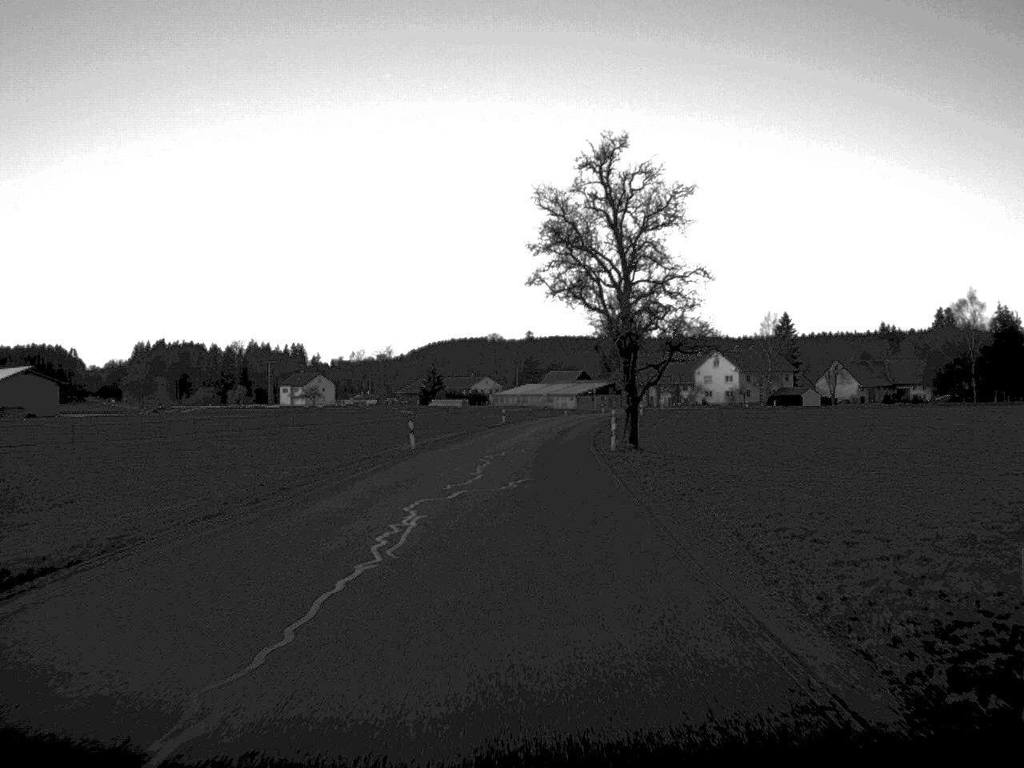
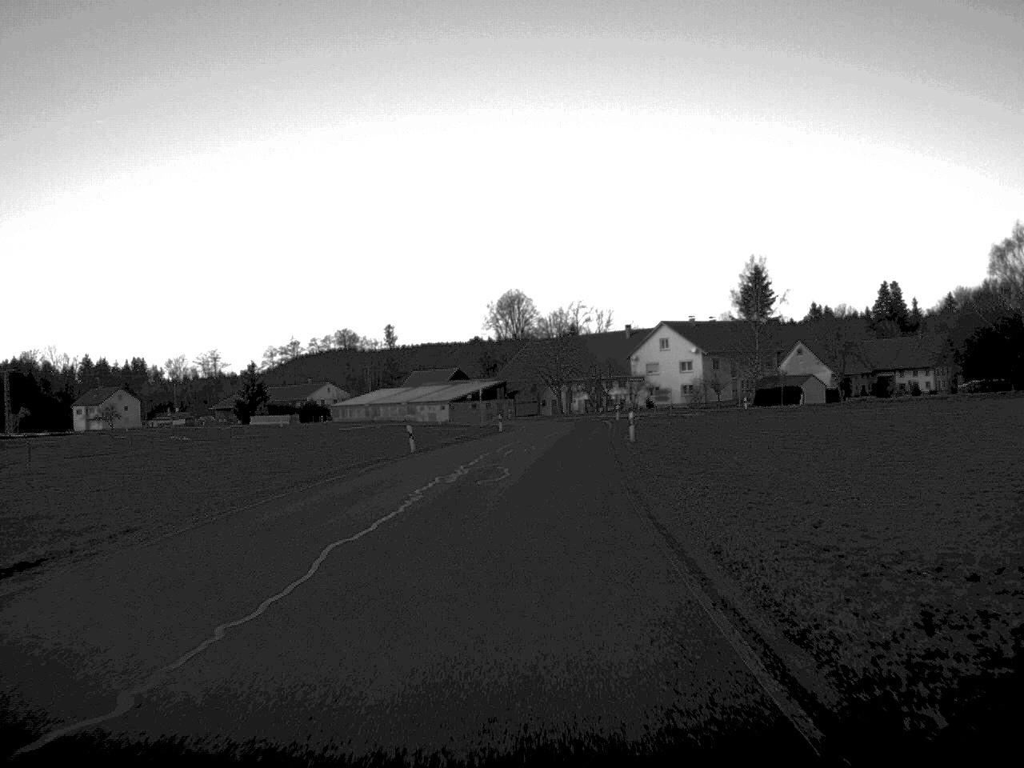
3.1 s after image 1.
(+3.4, +82.5) m; +5°
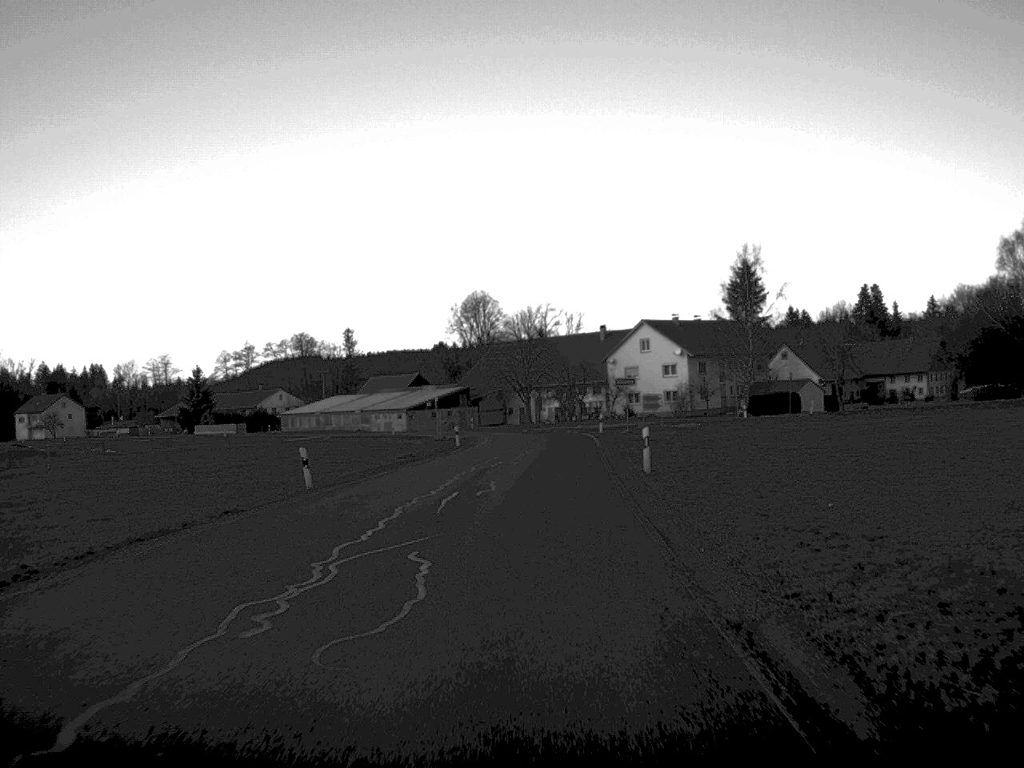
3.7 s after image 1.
(+0.2, +15.5) m; +1°
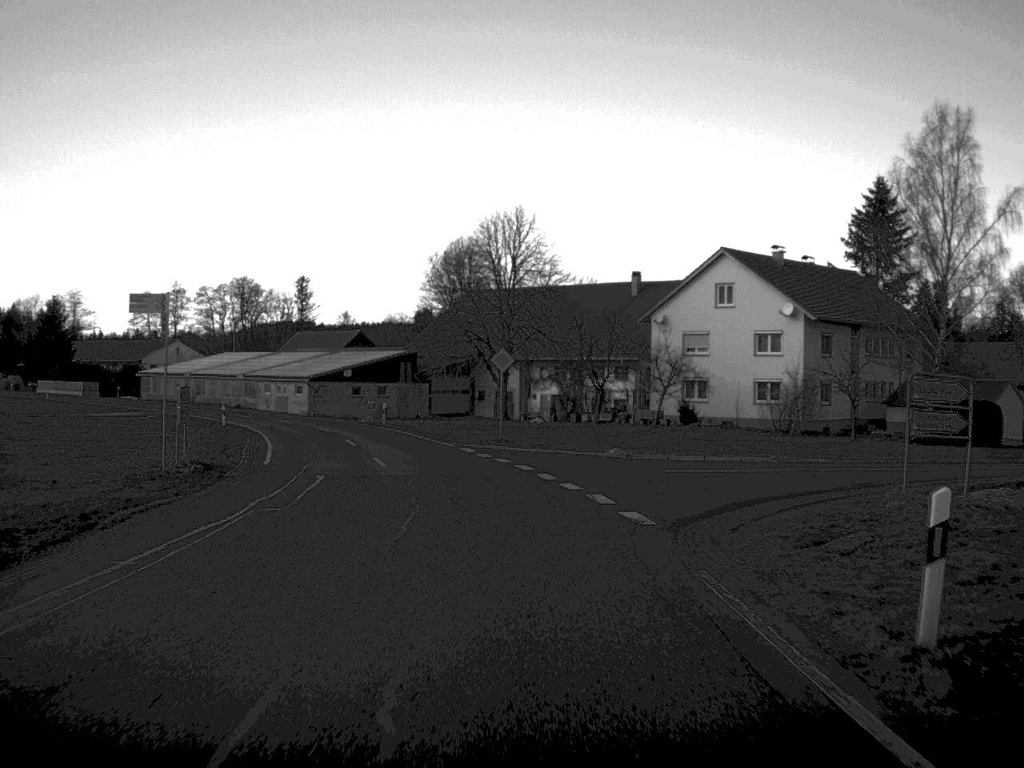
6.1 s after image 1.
(+1.3, +60.6) m; 0°
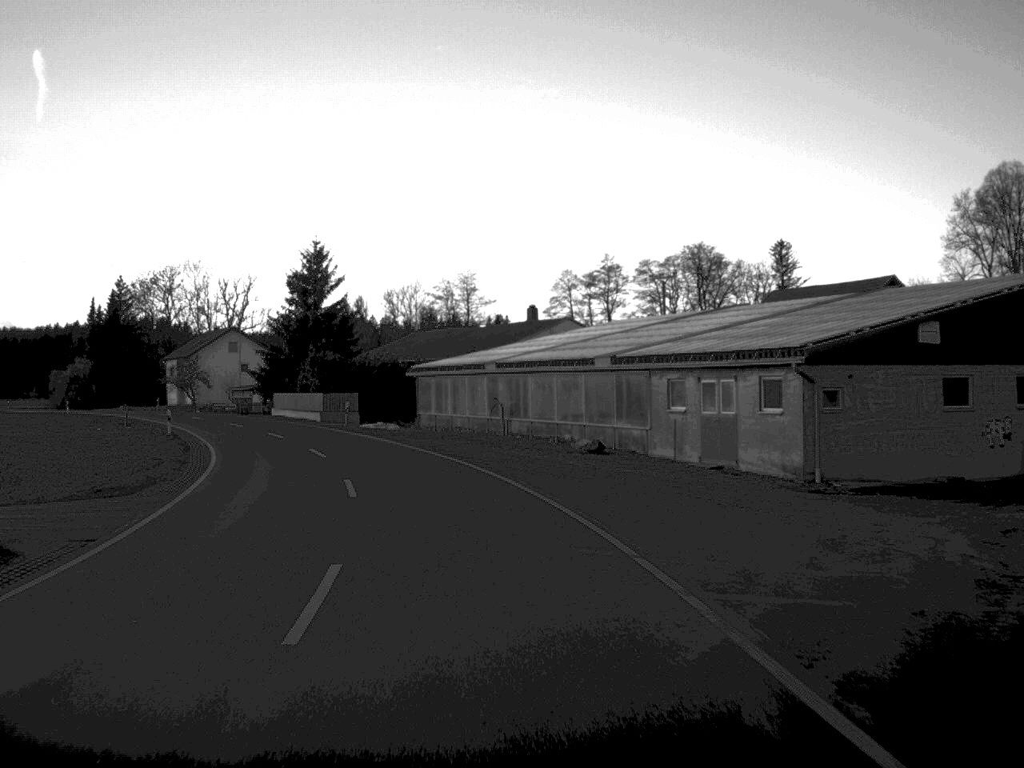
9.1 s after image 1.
(-11.7, +67.0) m; -22°
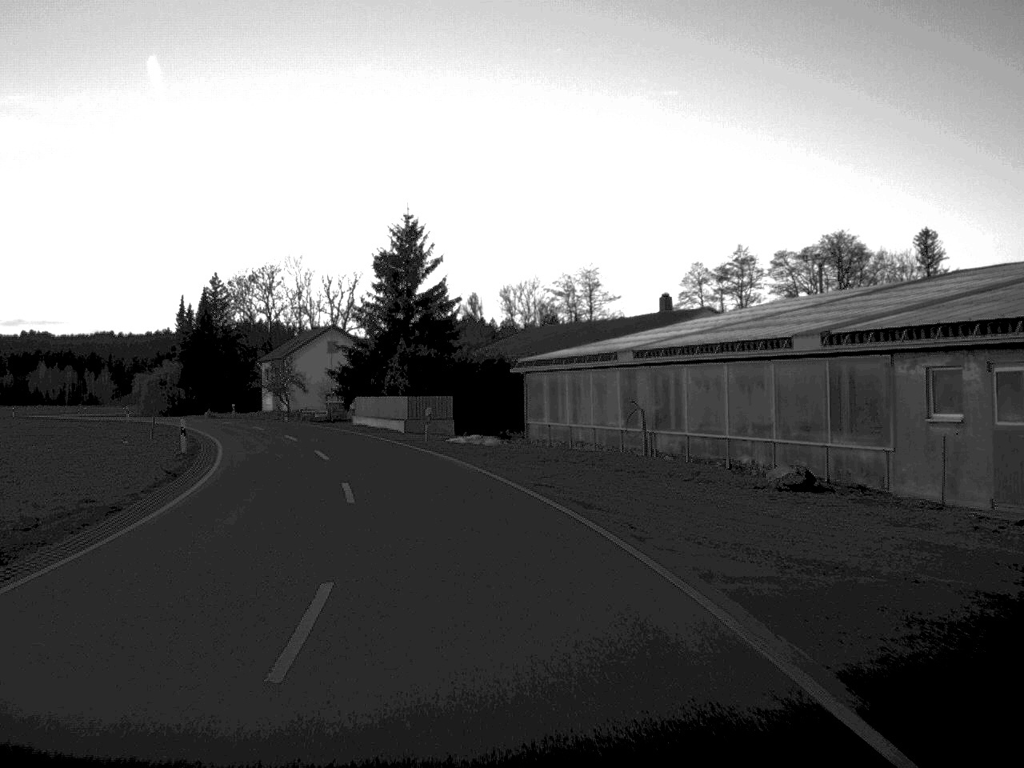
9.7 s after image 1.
(-0.6, +13.4) m; -6°
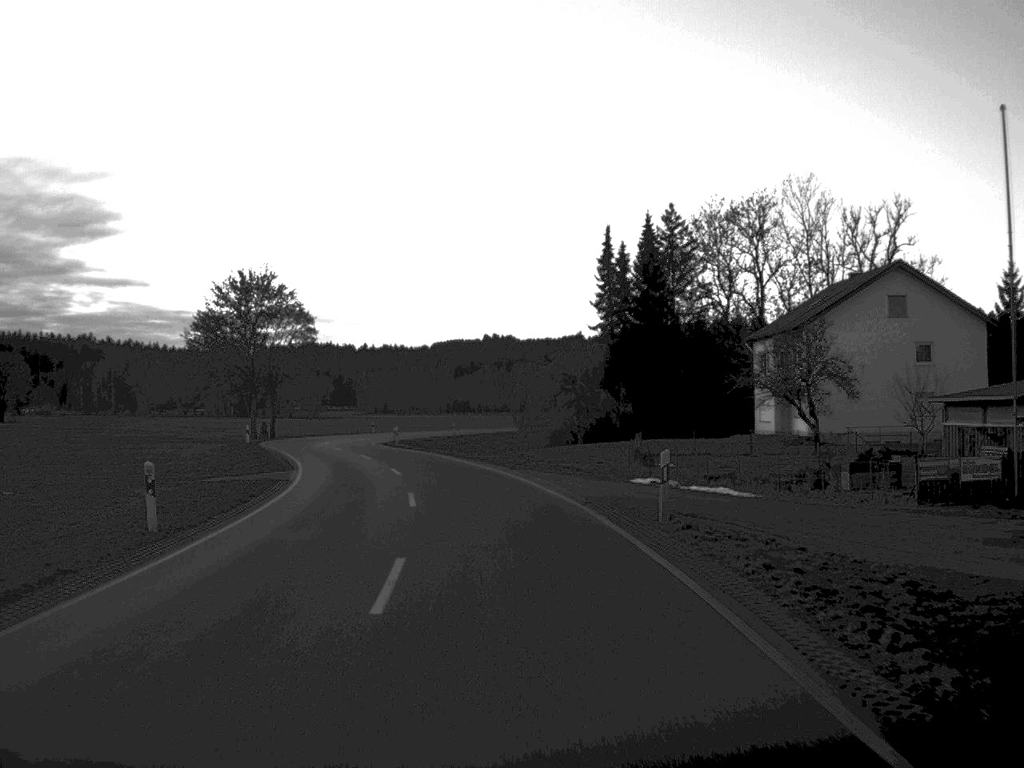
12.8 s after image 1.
(-14.7, +67.1) m; -21°
